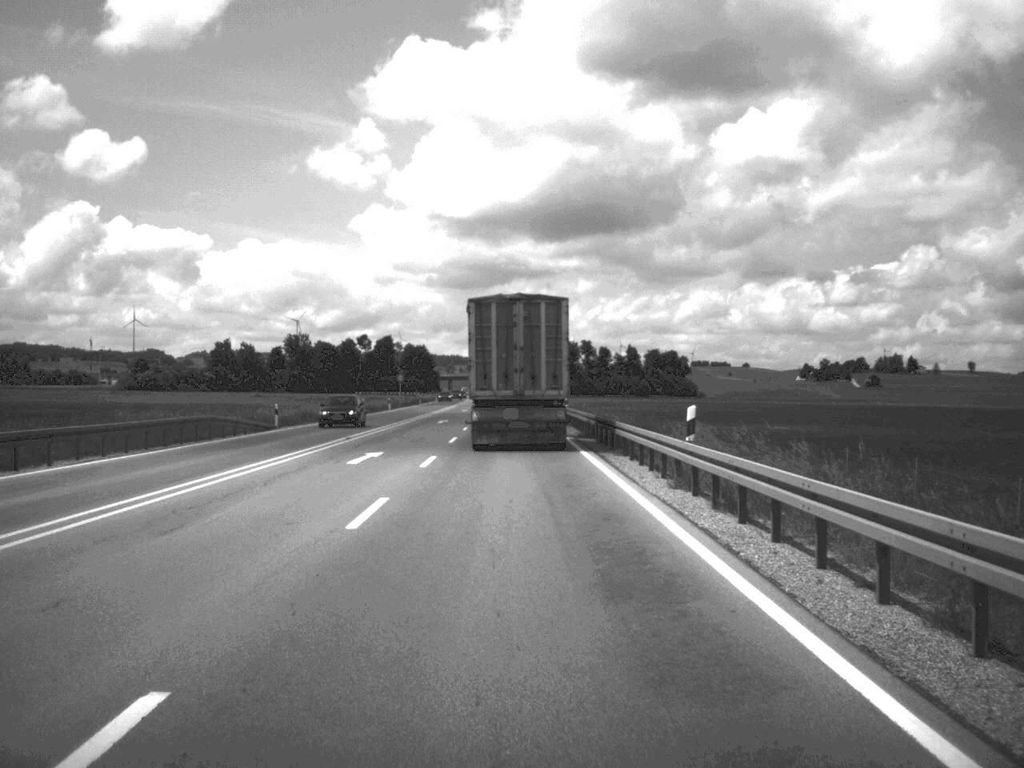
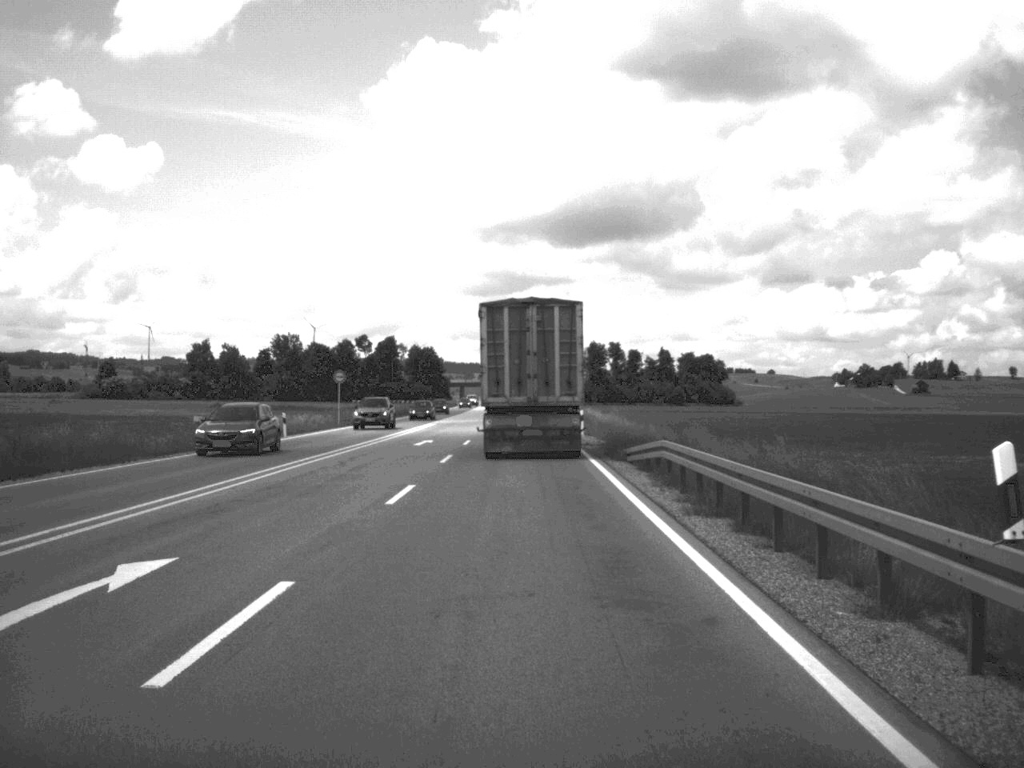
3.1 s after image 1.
(-0.6, +55.3) m; -1°
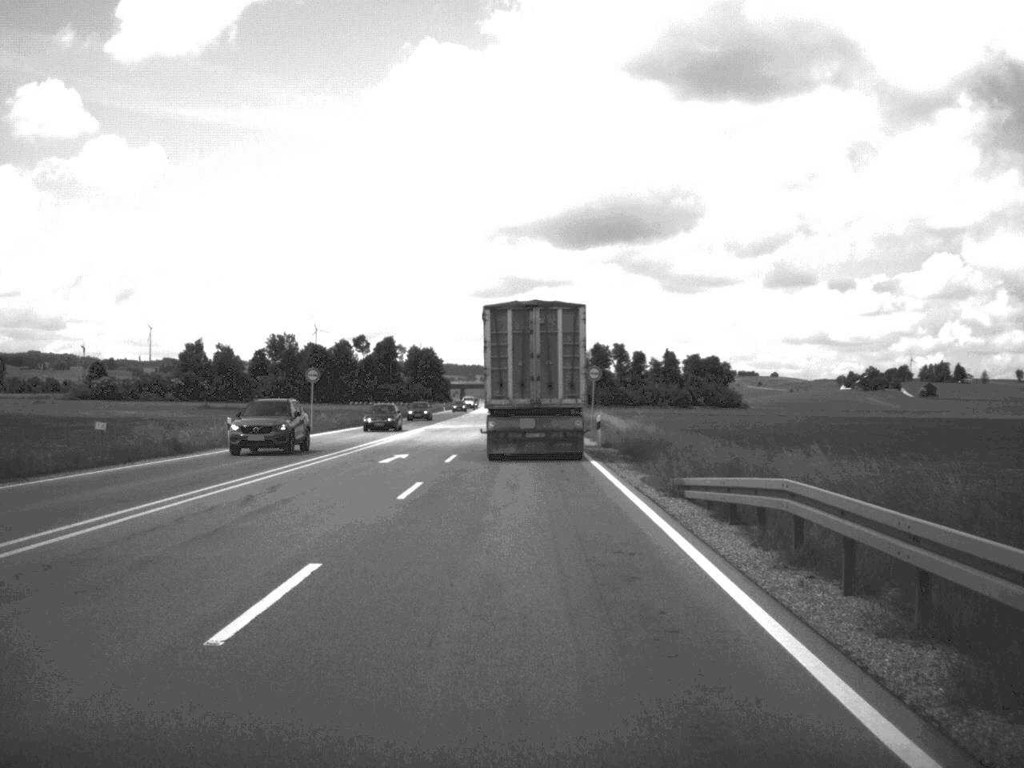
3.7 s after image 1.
(0.0, +10.7) m; 0°
